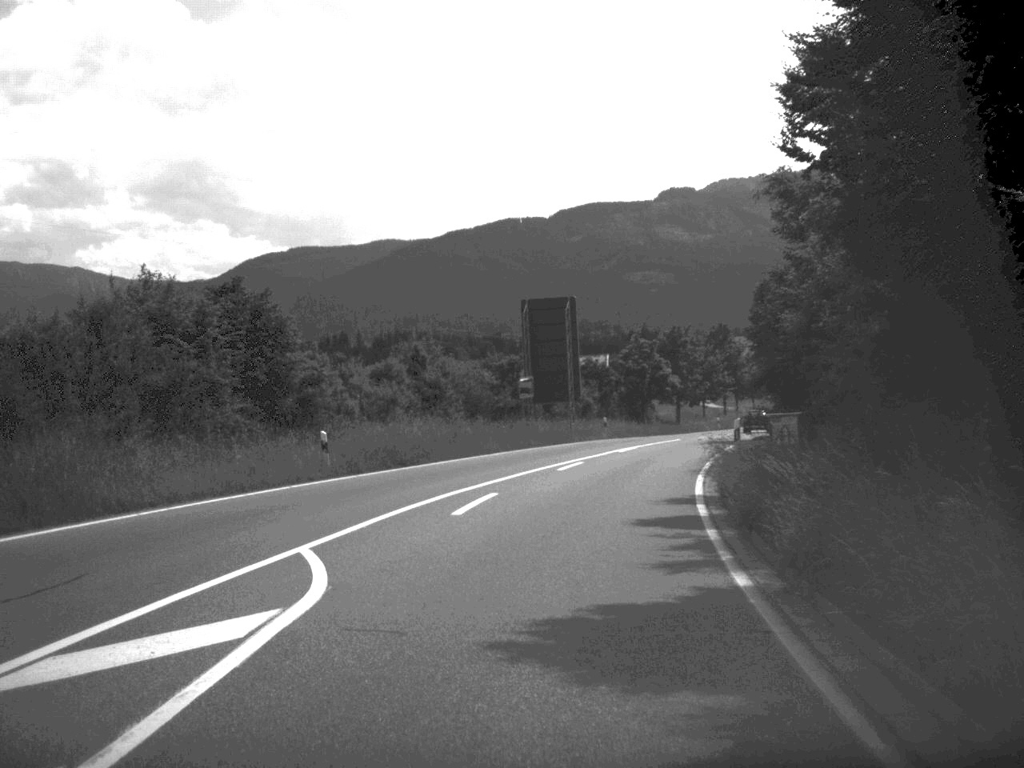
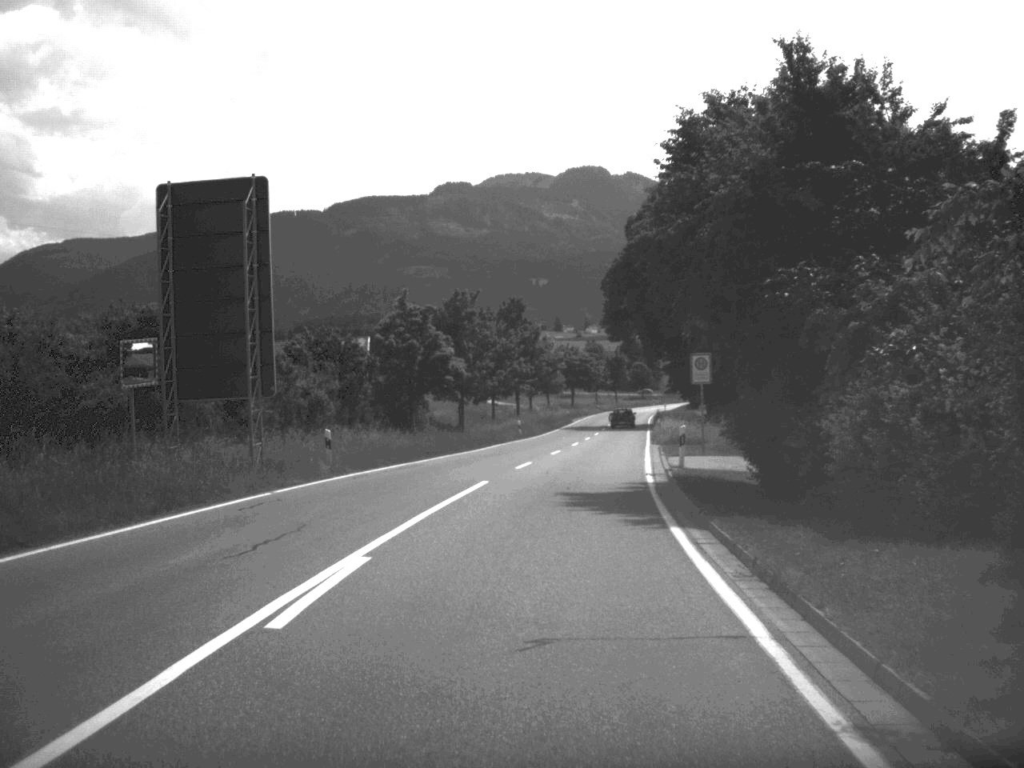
(+2.8, +31.4) m; +10°
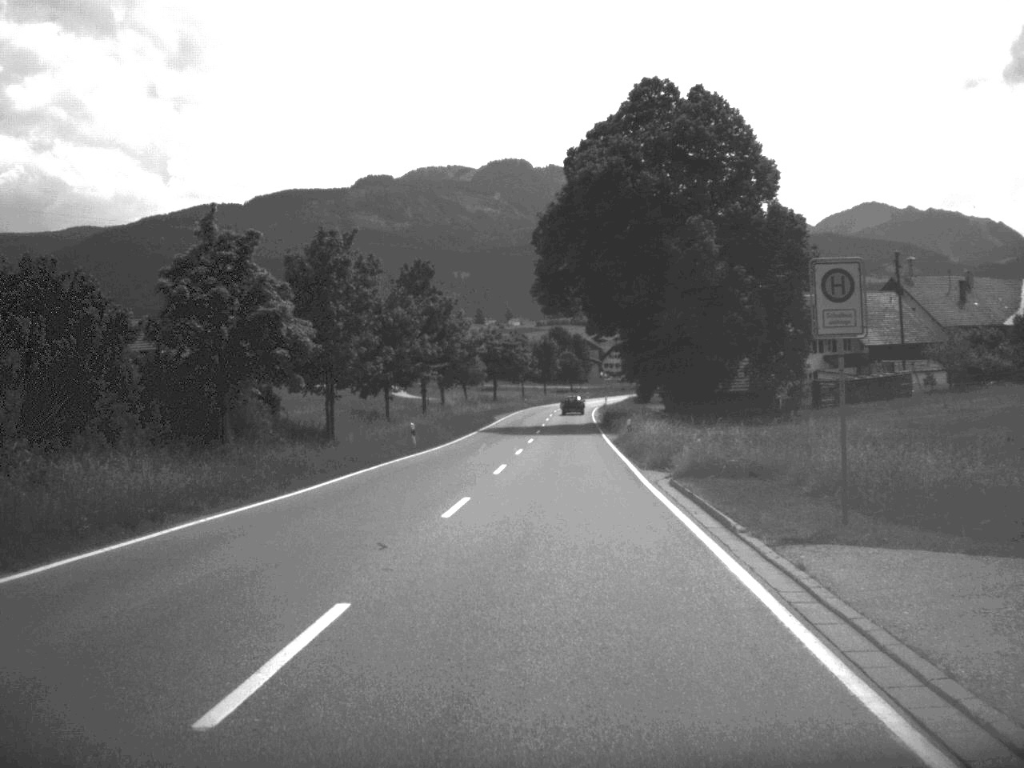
(+0.8, +26.0) m; +3°
